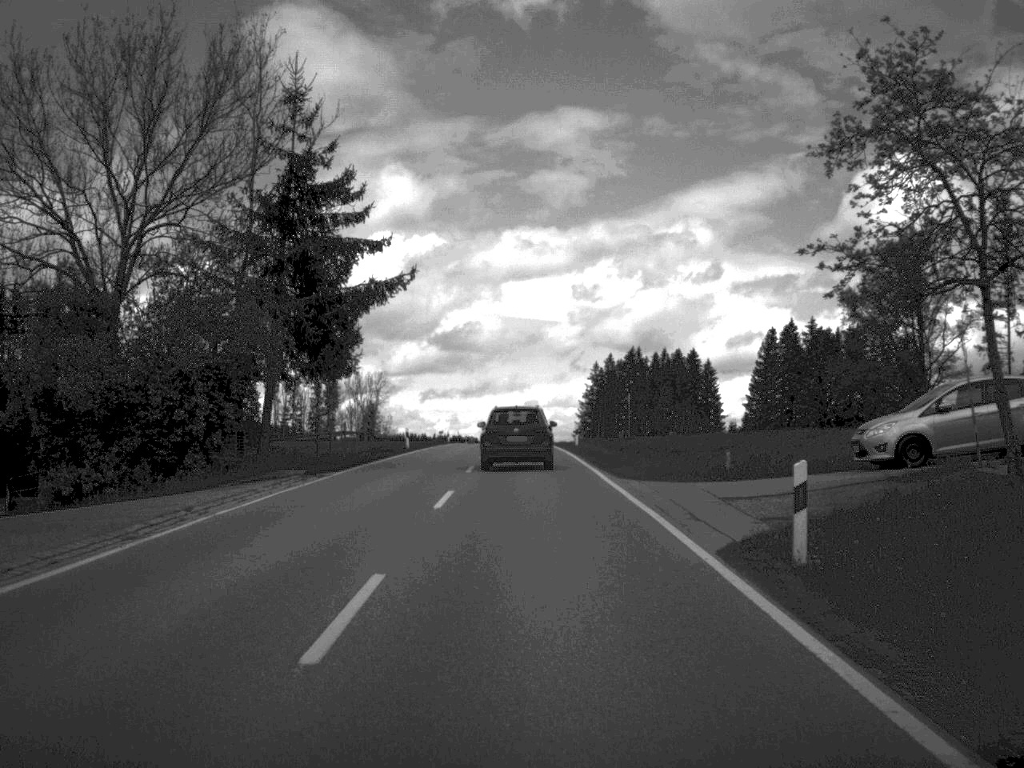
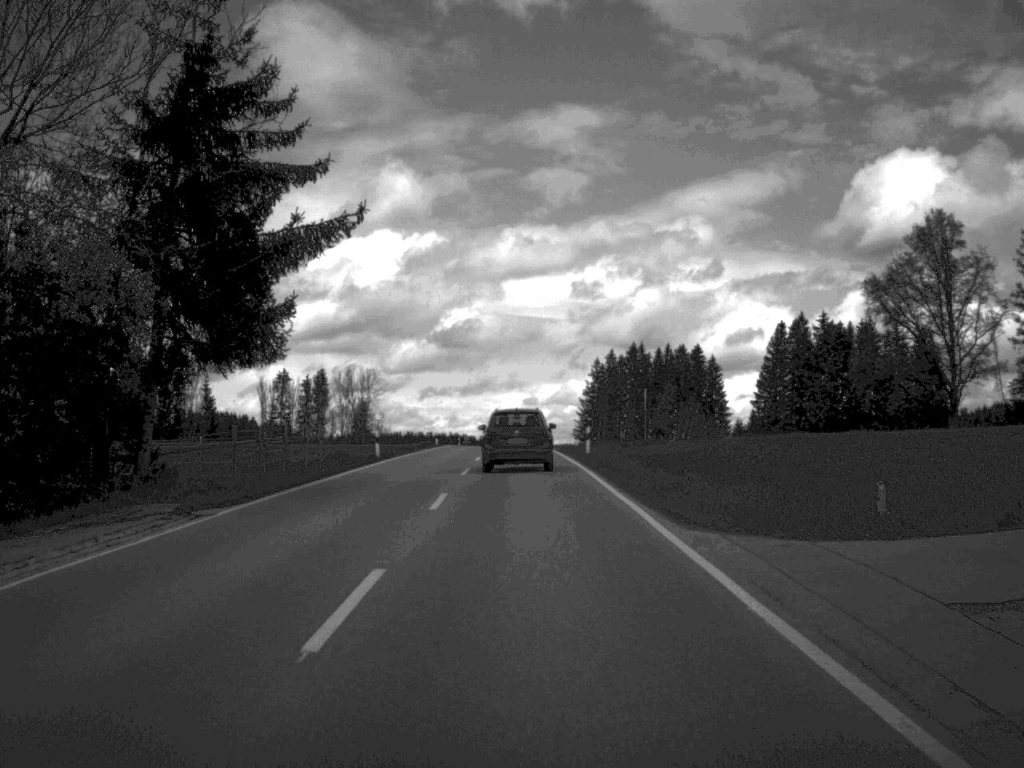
(0.0, +11.4) m; 0°
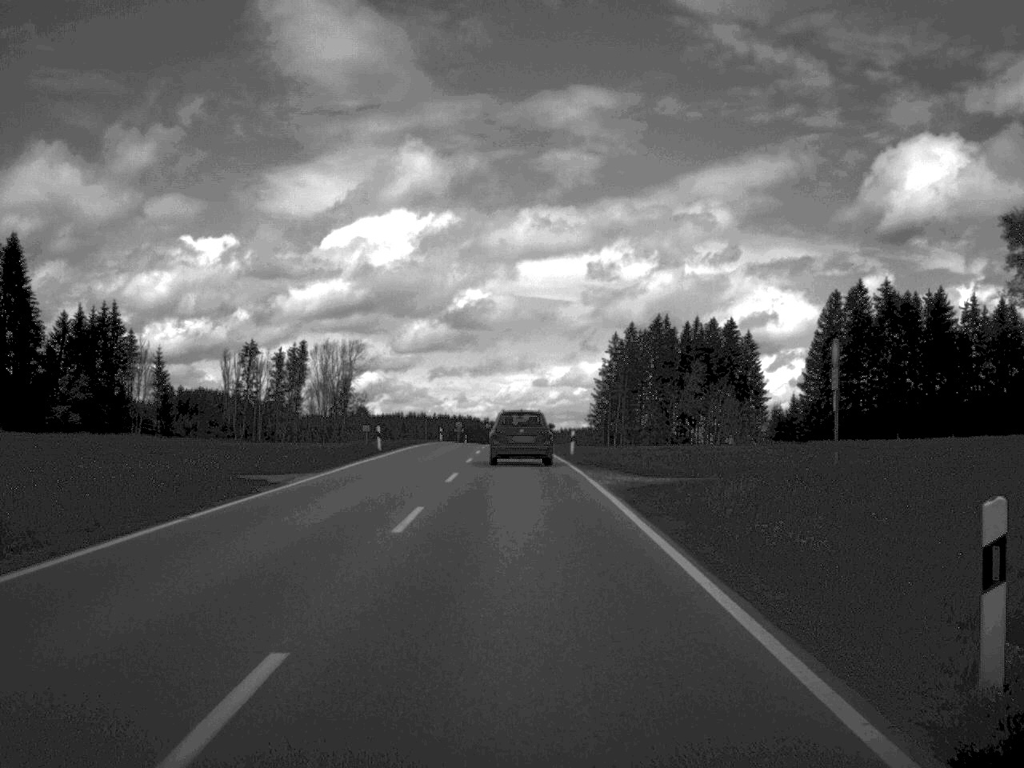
(-0.1, +38.8) m; 0°
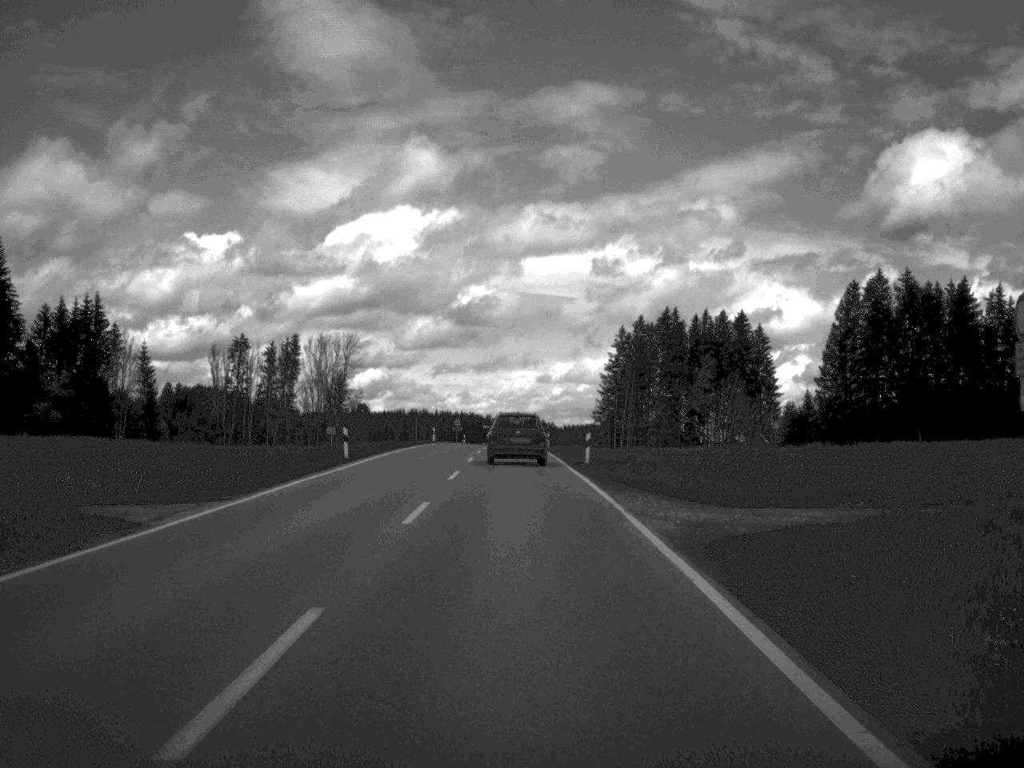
(0.0, +10.2) m; 0°
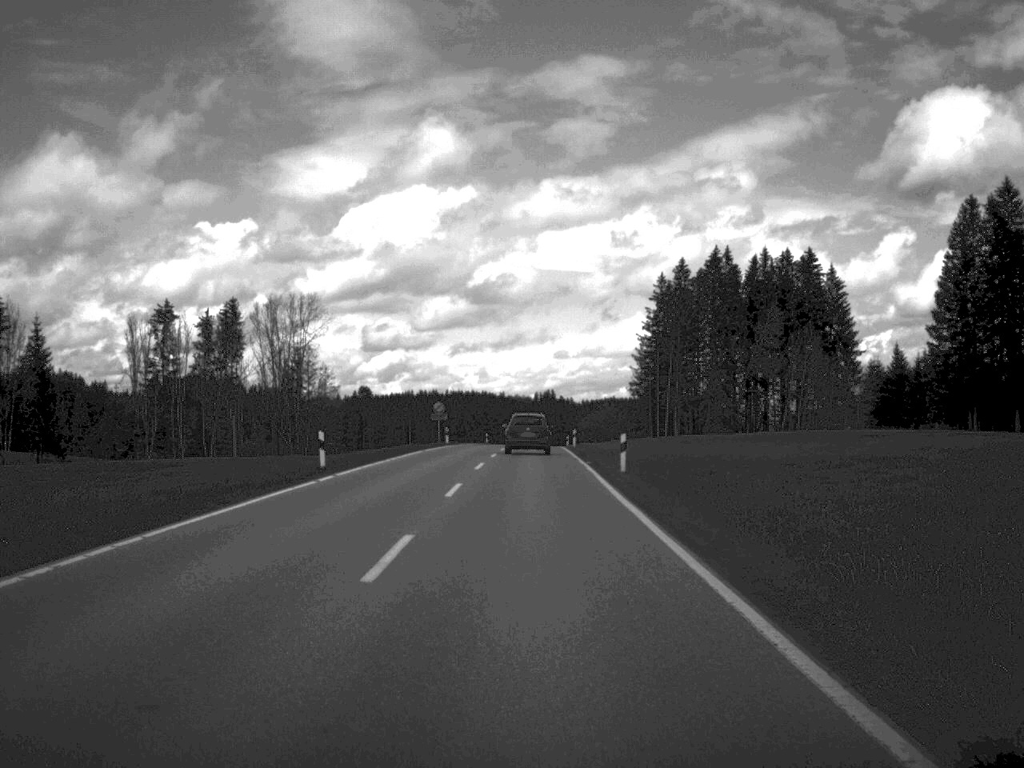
(-0.6, +52.7) m; -1°
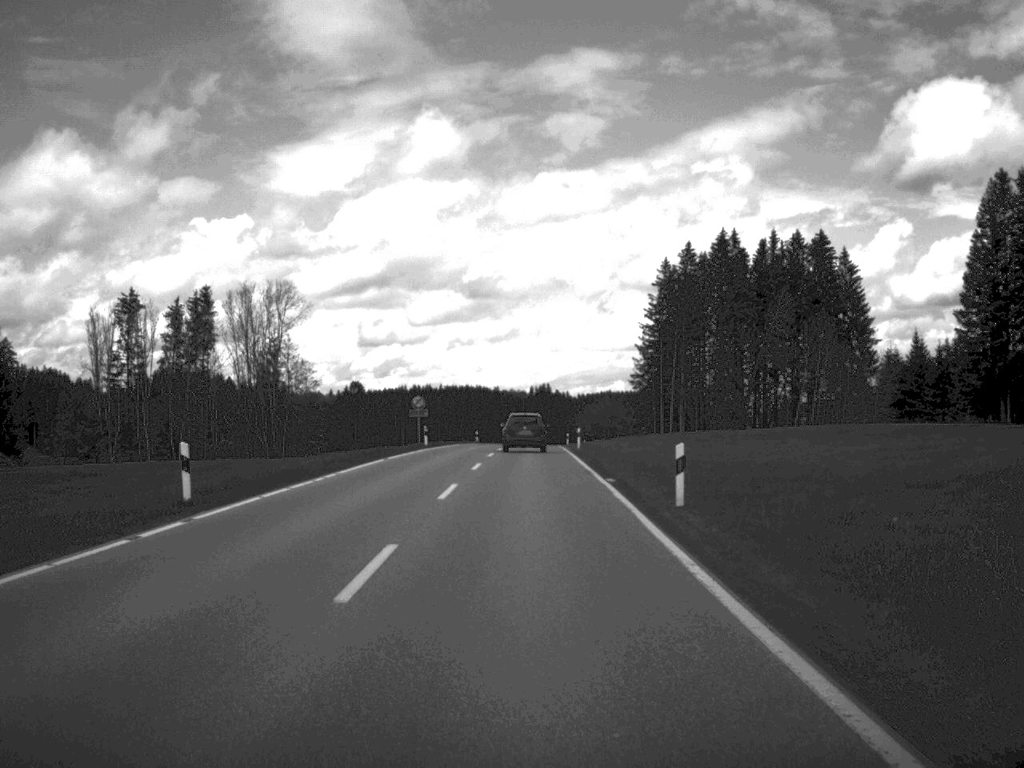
(0.0, +12.7) m; 0°
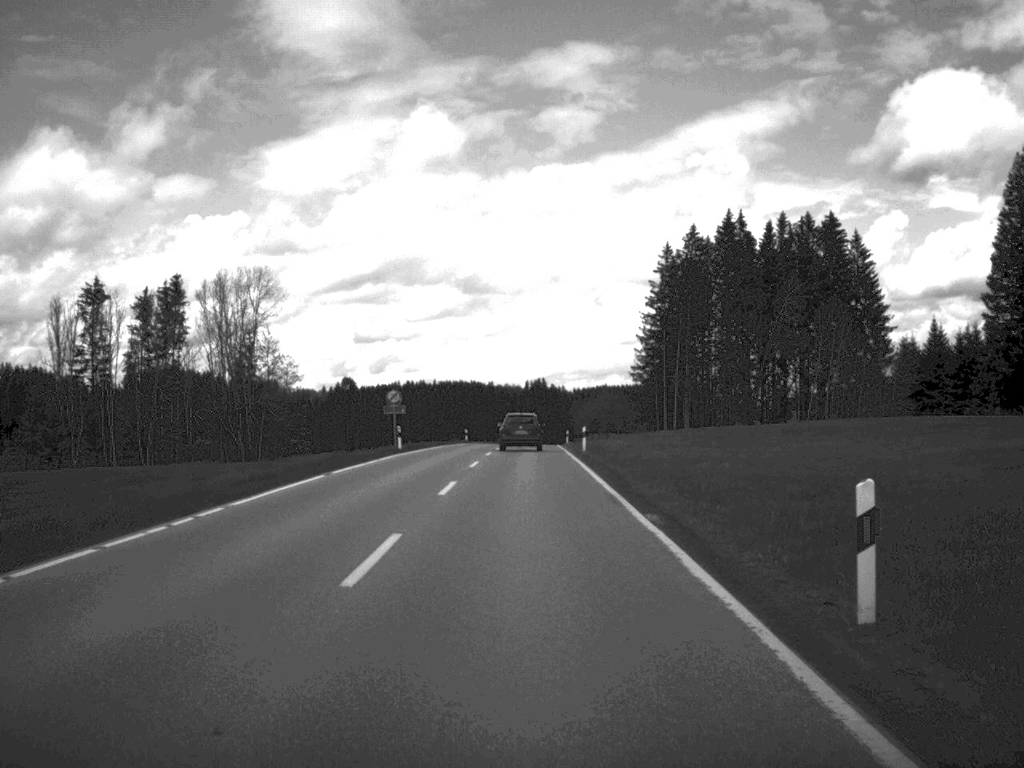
(0.0, +11.0) m; 0°
